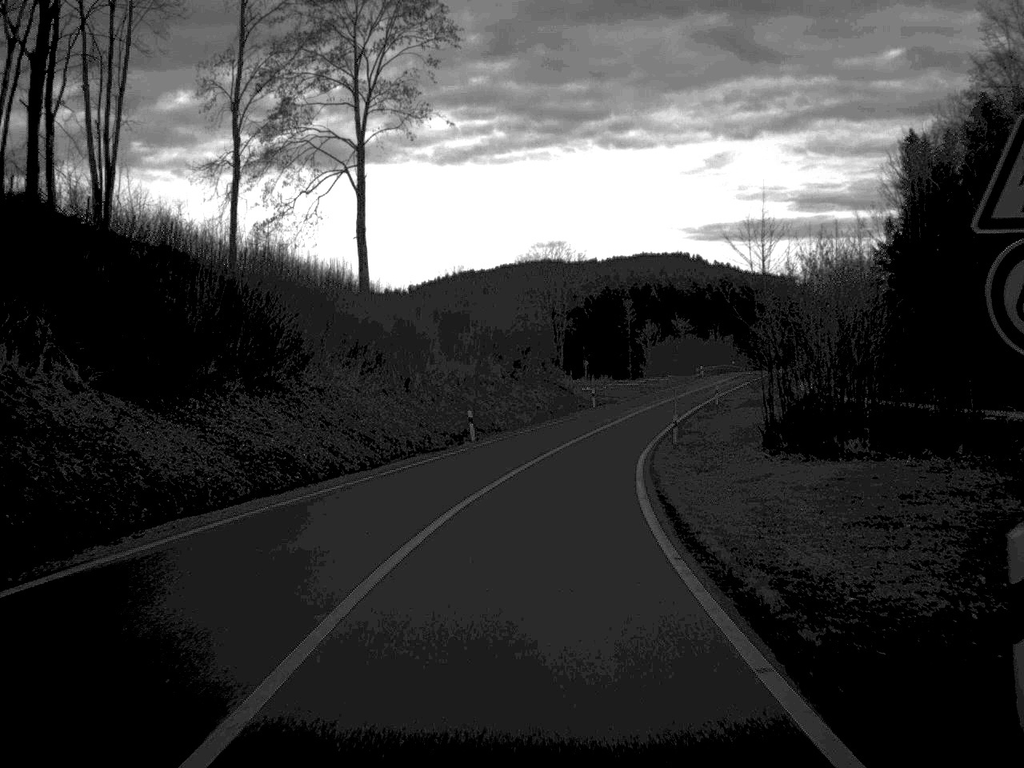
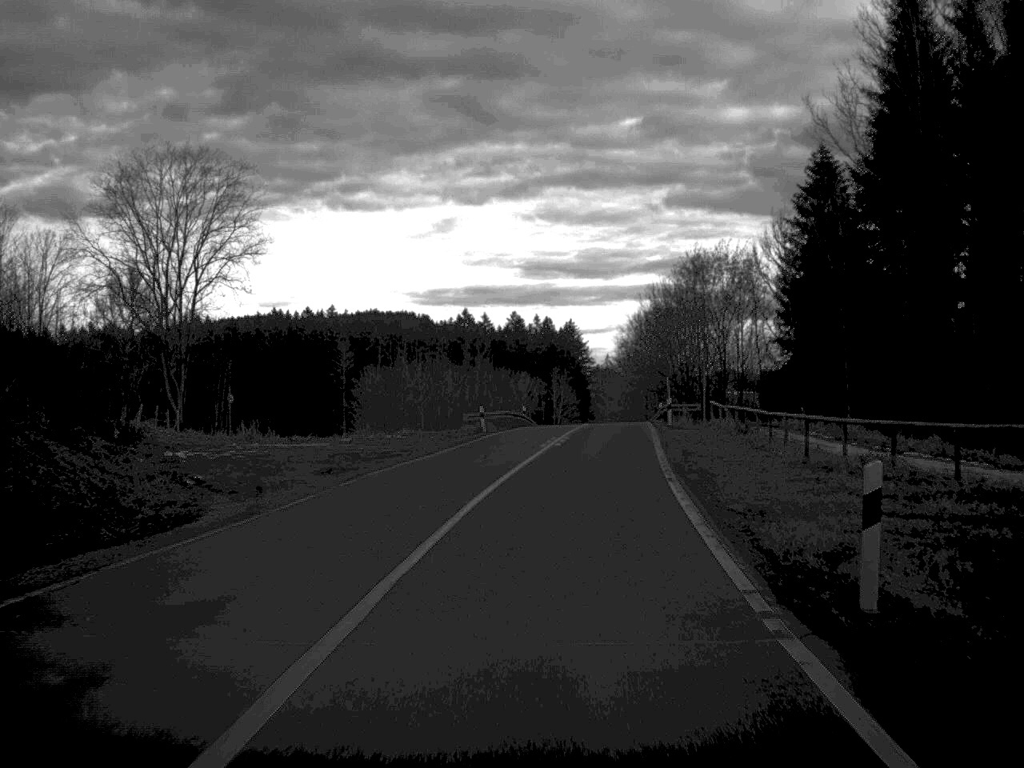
(+6.7, +65.8) m; +13°
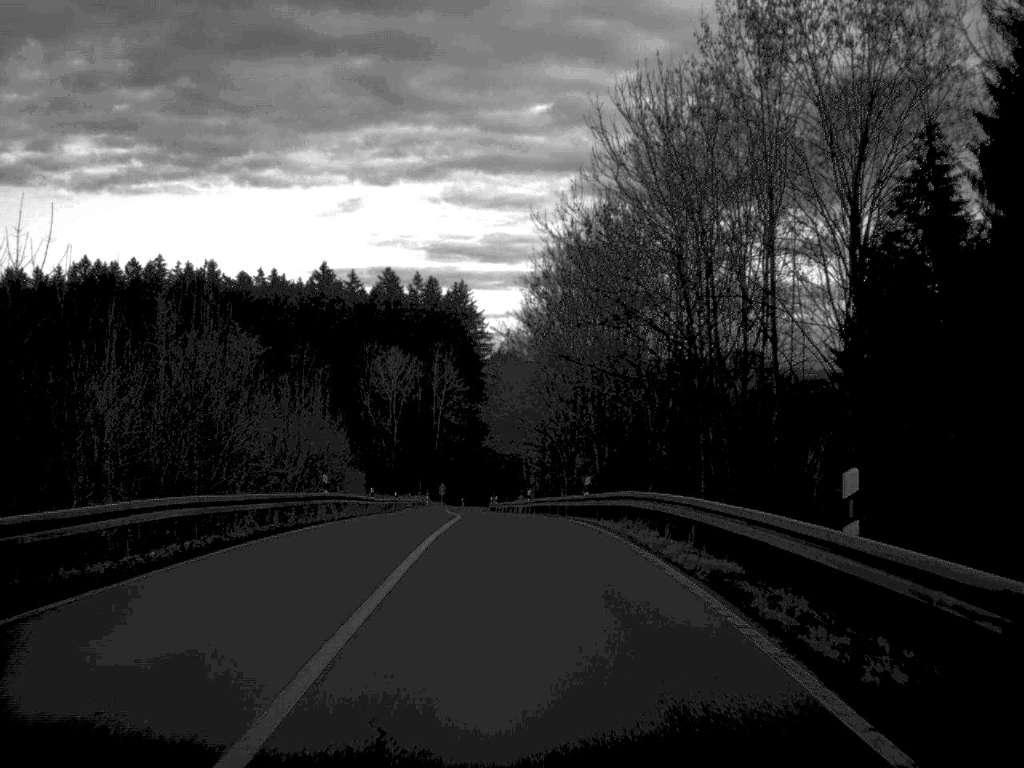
(+4.0, +63.5) m; +4°
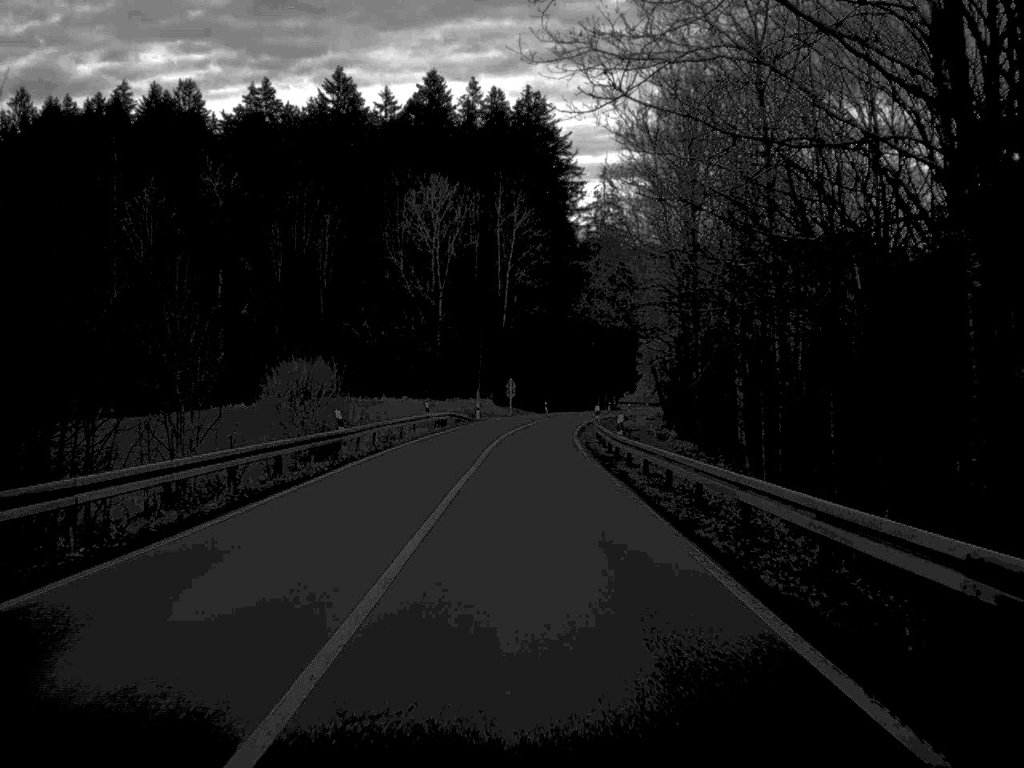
(-2.4, +62.2) m; -4°
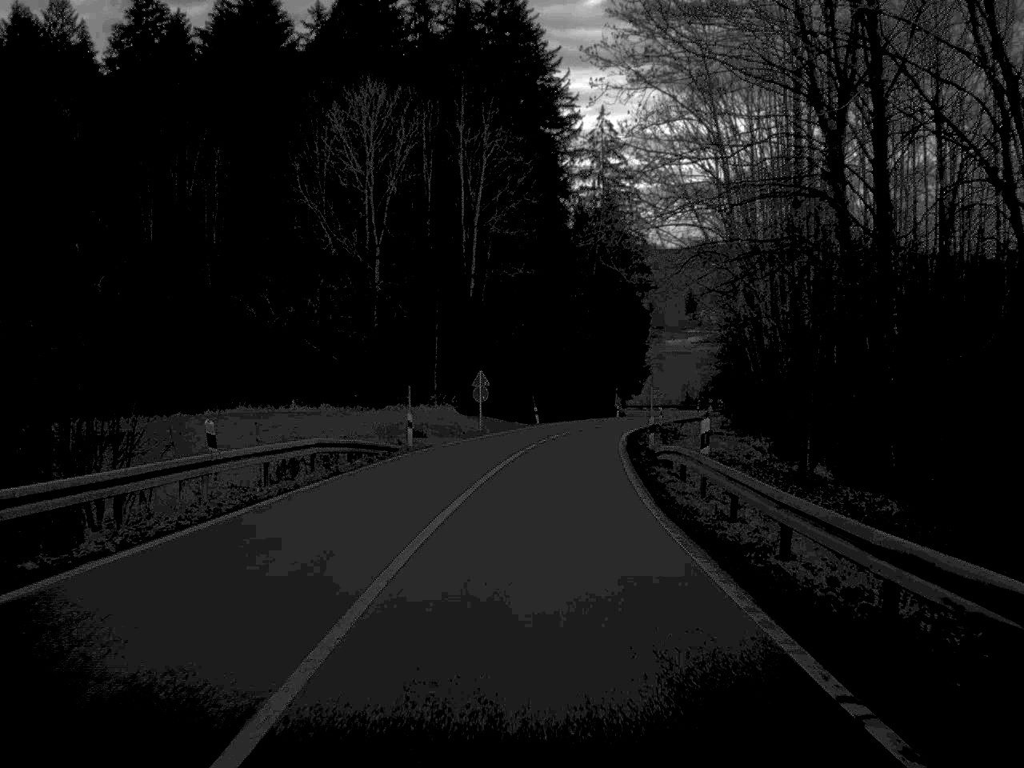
(+0.1, +38.4) m; +1°
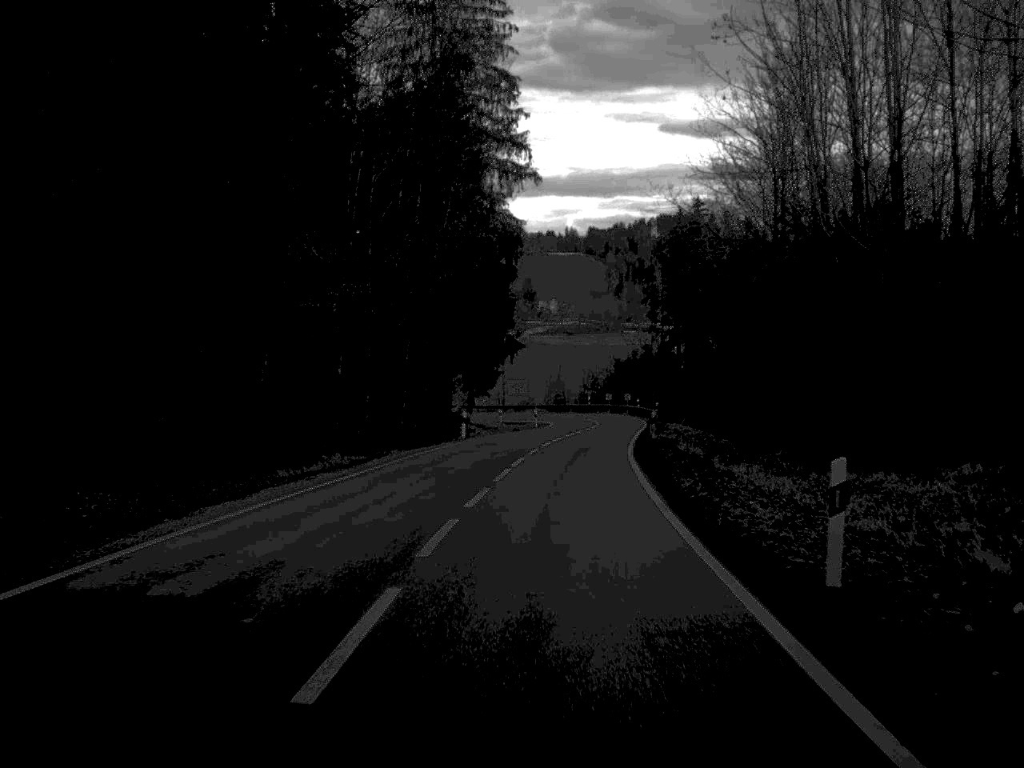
(+4.2, +66.9) m; +7°
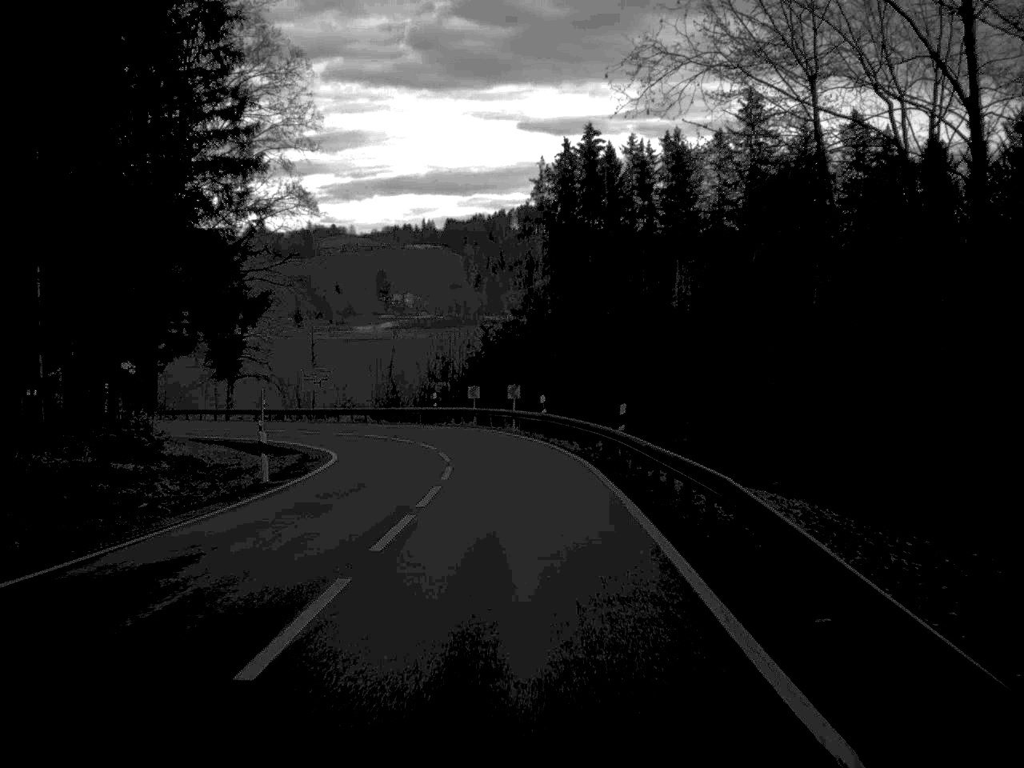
(+3.0, +52.1) m; +6°
